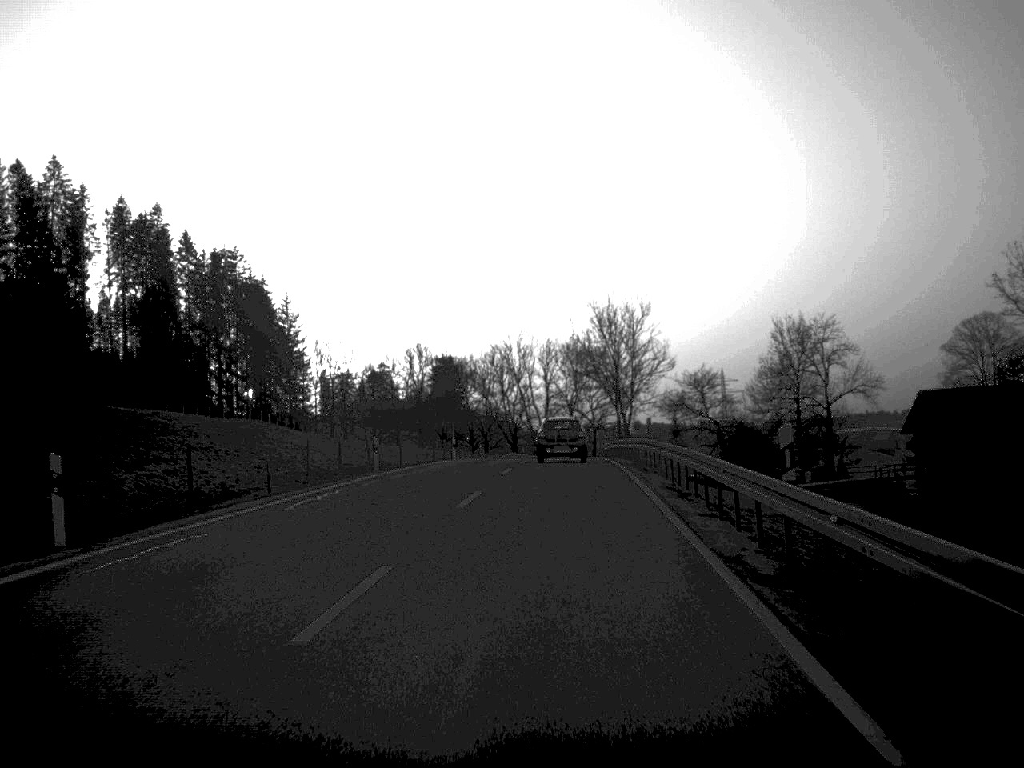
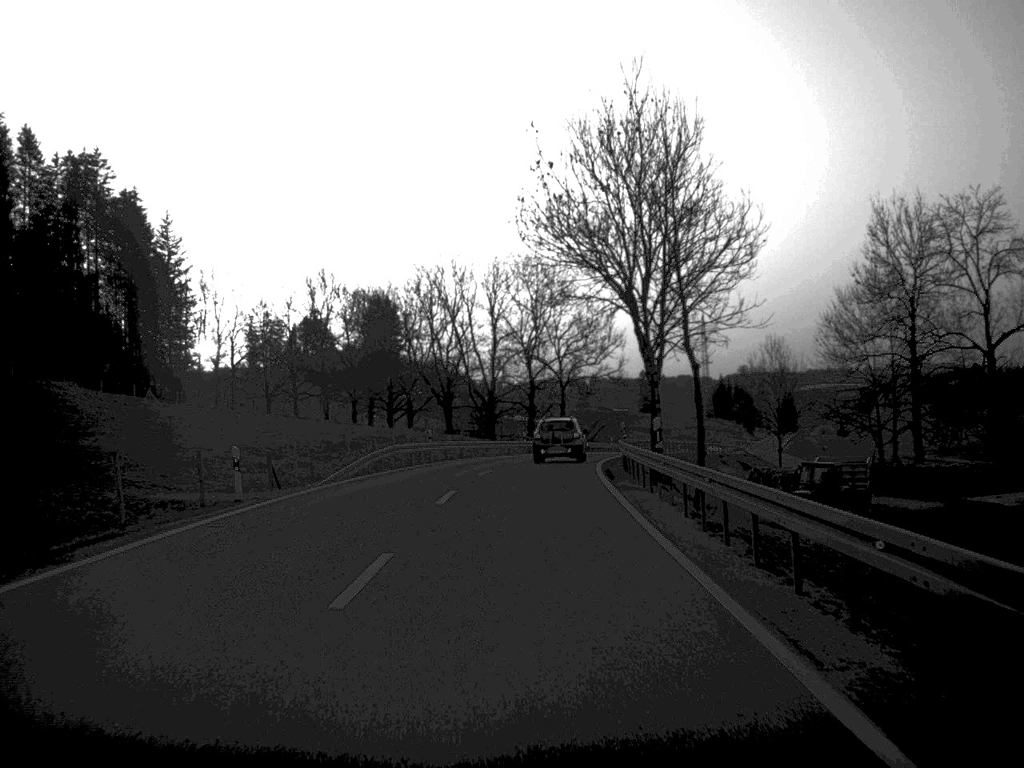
(+1.6, +57.2) m; +2°
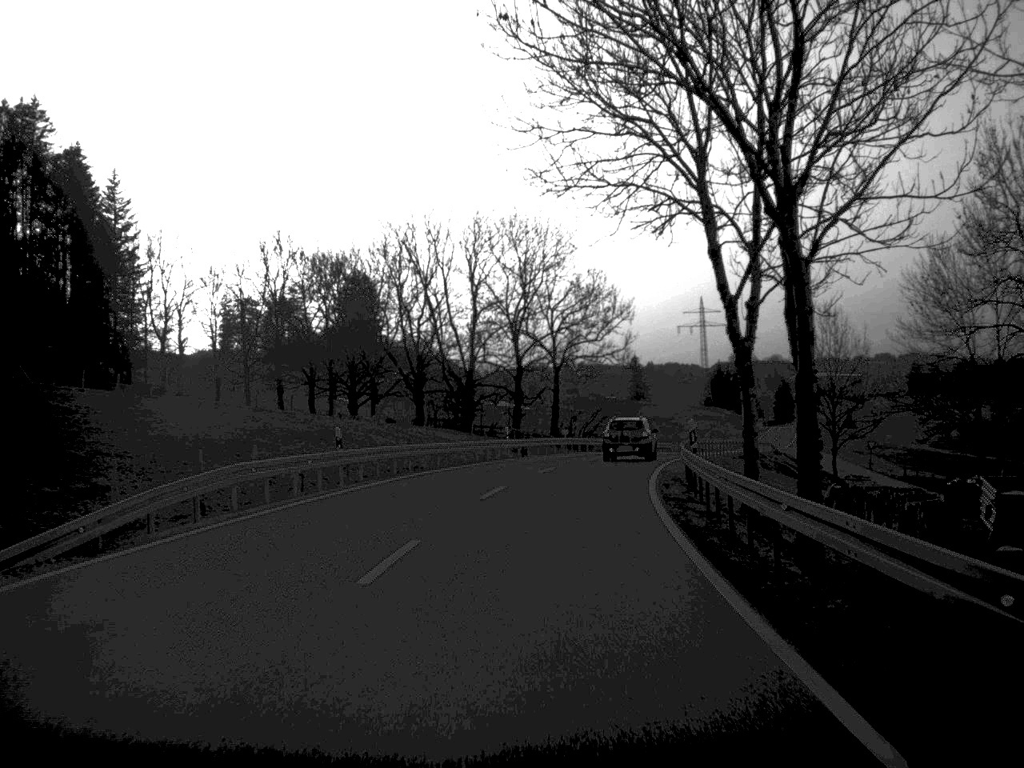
(+0.1, +22.3) m; +1°
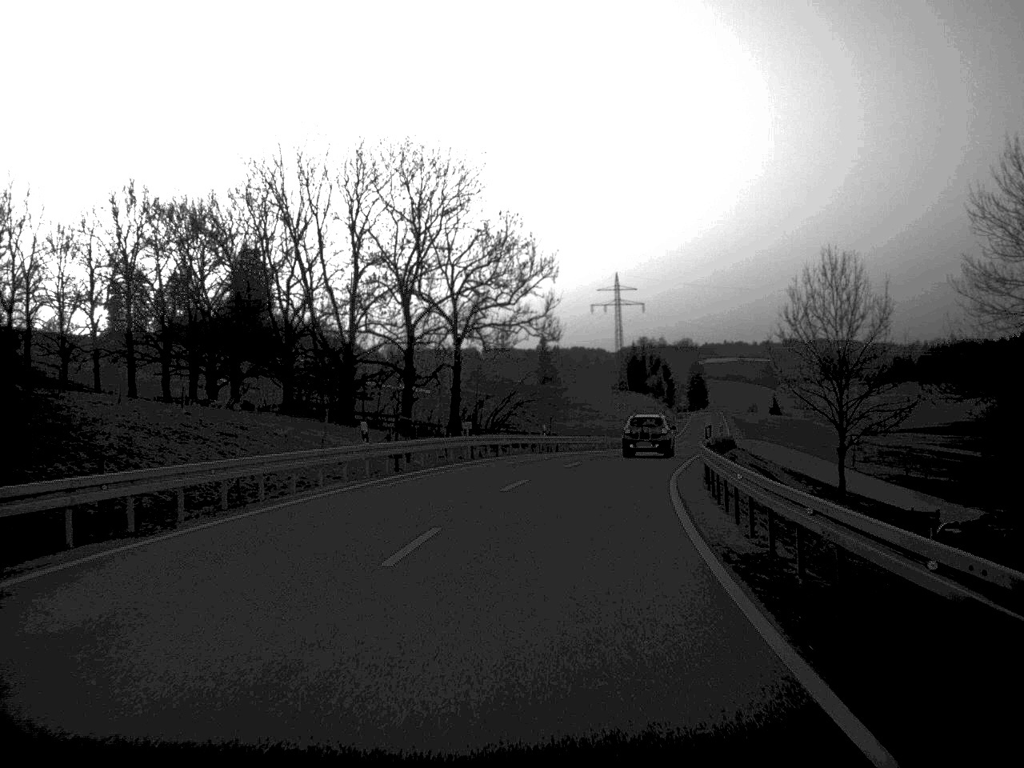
(+0.8, +22.6) m; +4°
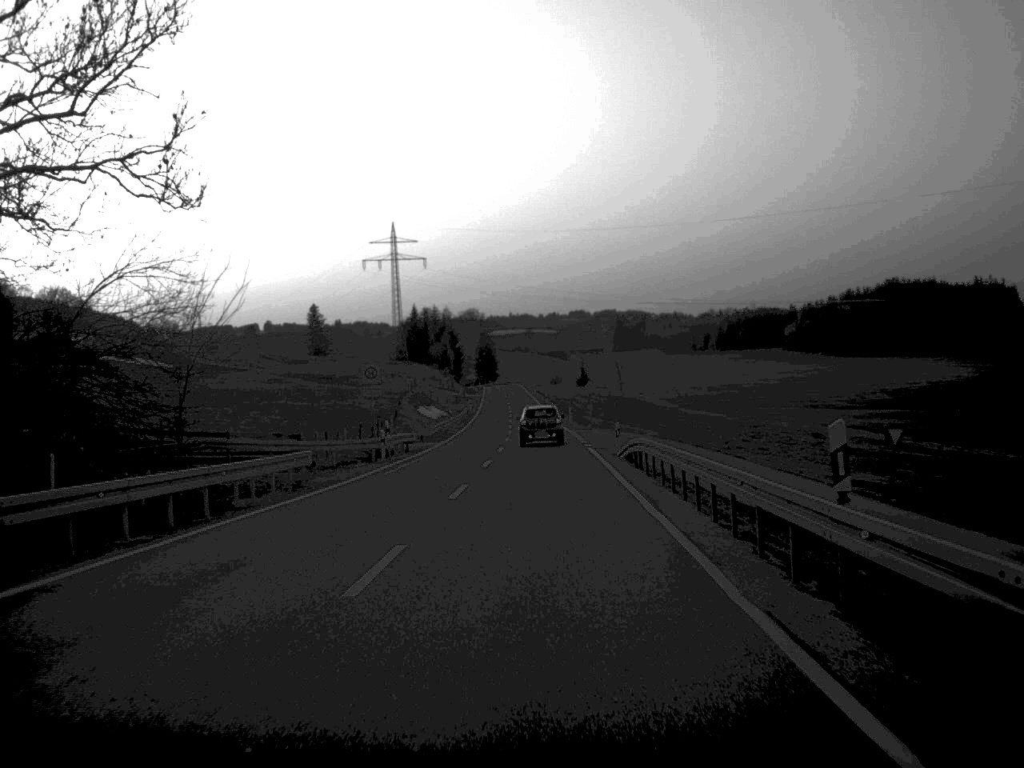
(+4.7, +48.4) m; +9°
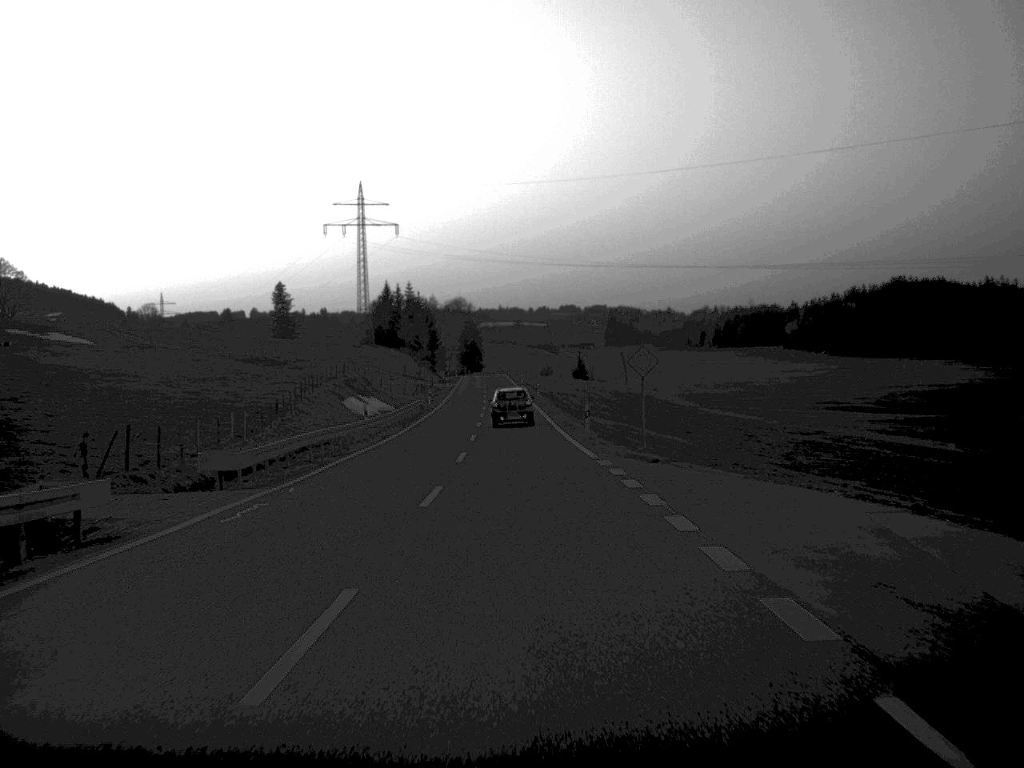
(+0.3, +39.5) m; +1°
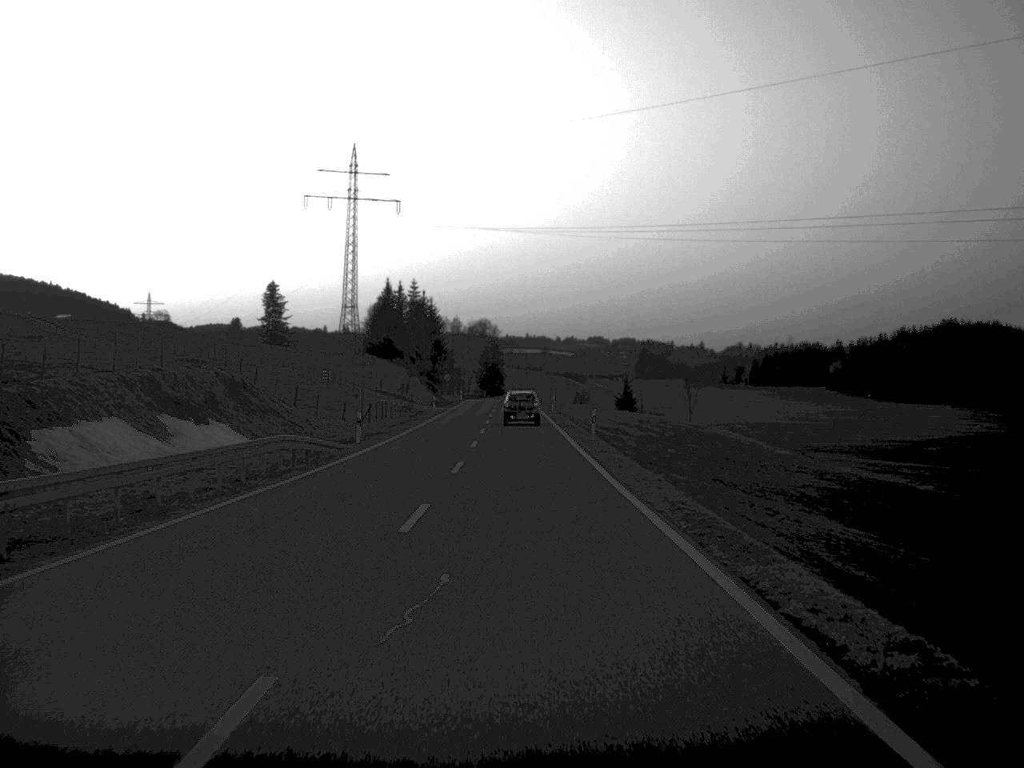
(-0.5, +50.4) m; -1°
